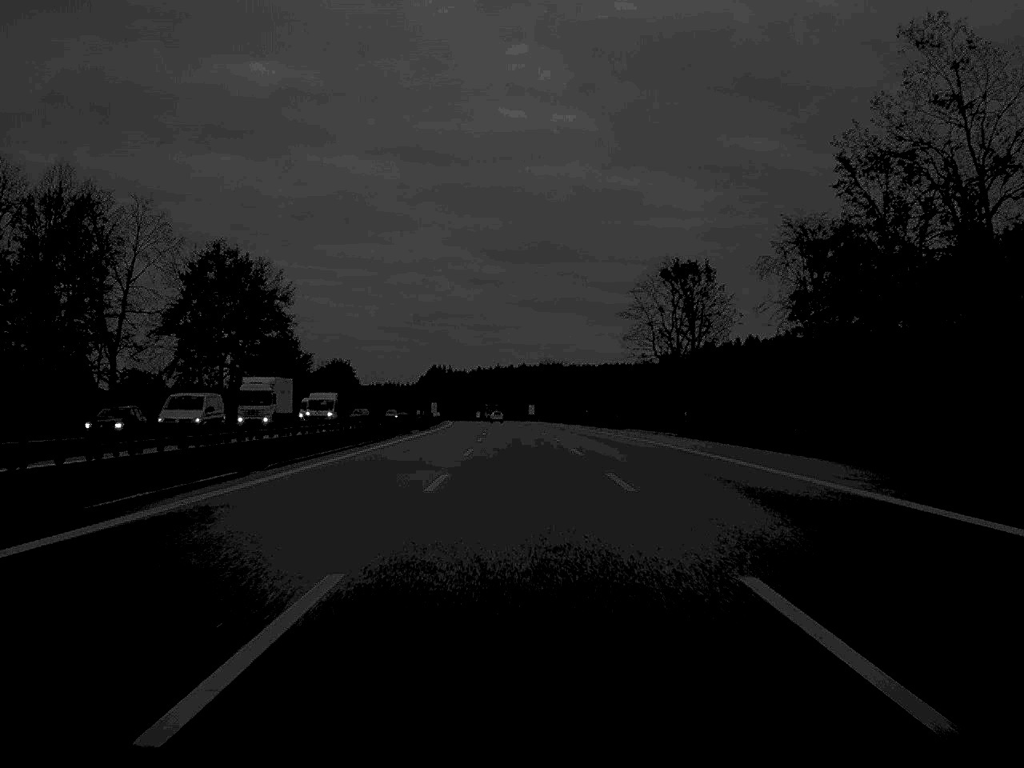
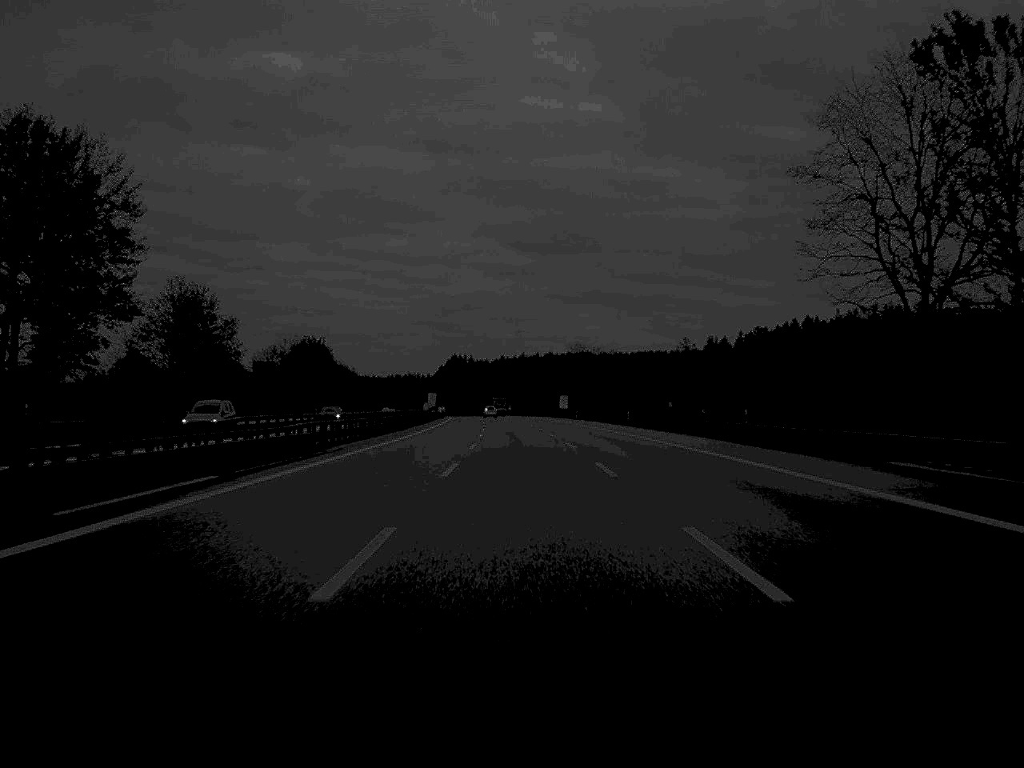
(-0.7, +66.6) m; -1°
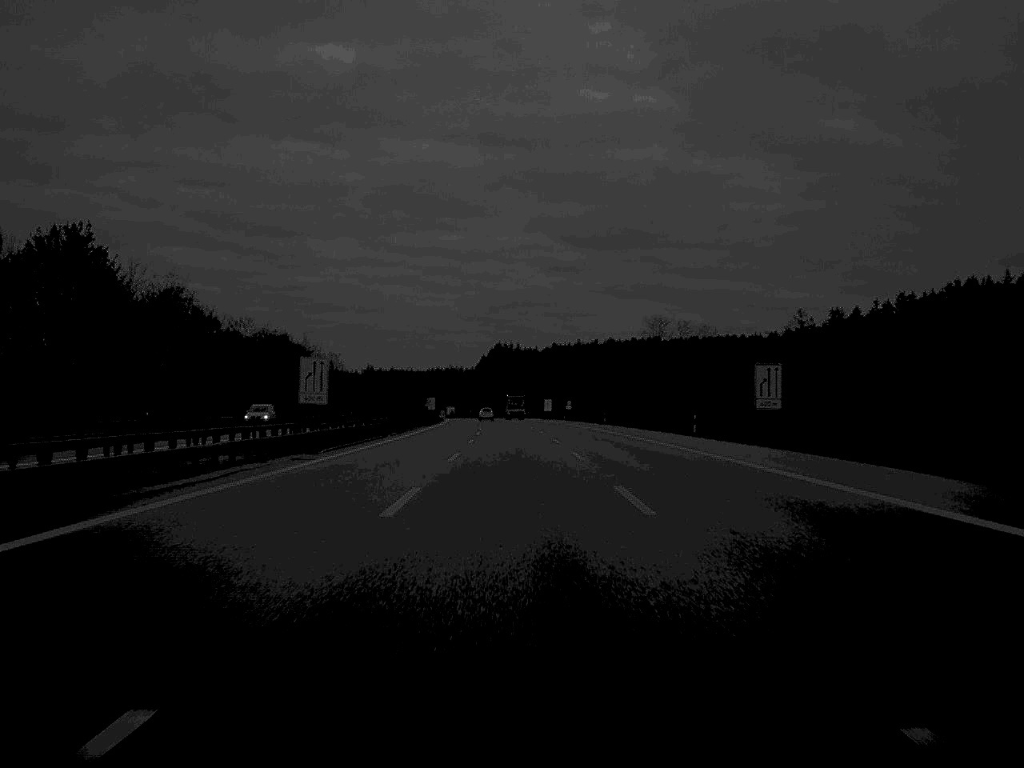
(-2.7, +134.6) m; -2°
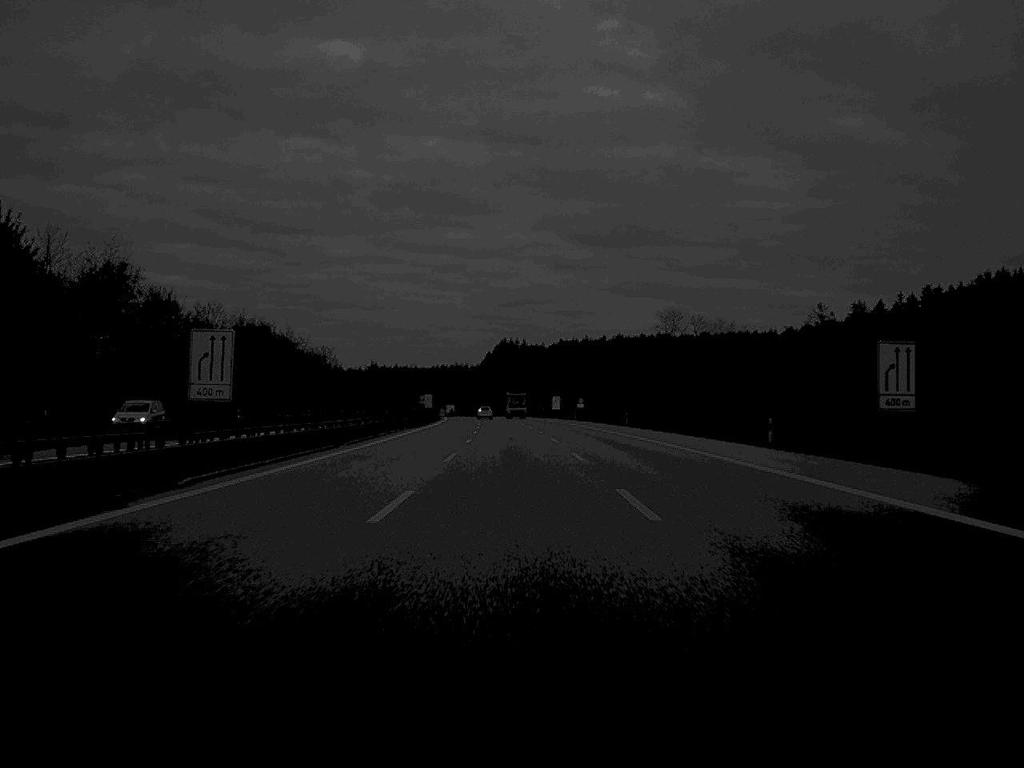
(-0.1, +31.7) m; -1°
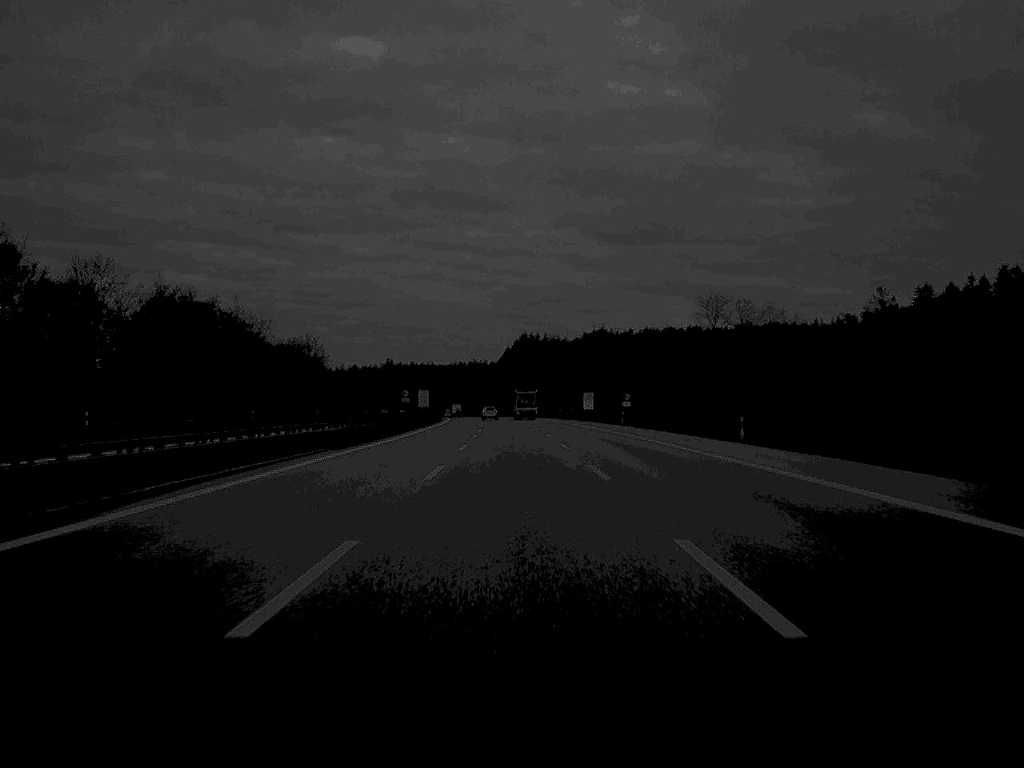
(-0.2, +31.7) m; -1°
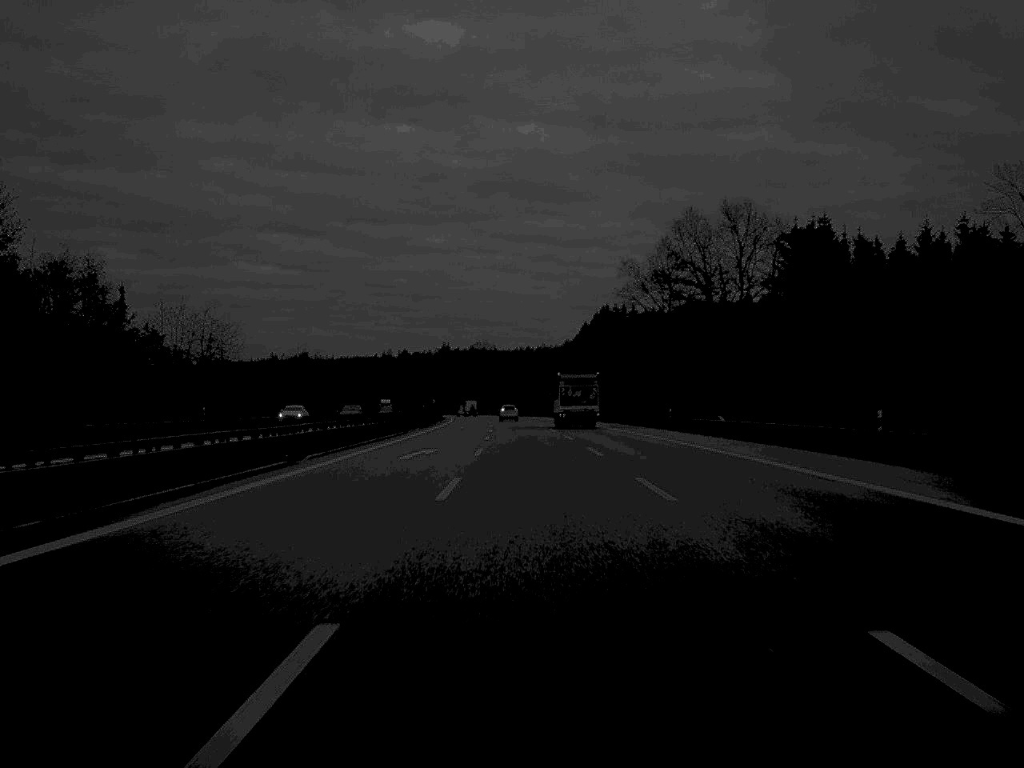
(-4.9, +166.3) m; -3°
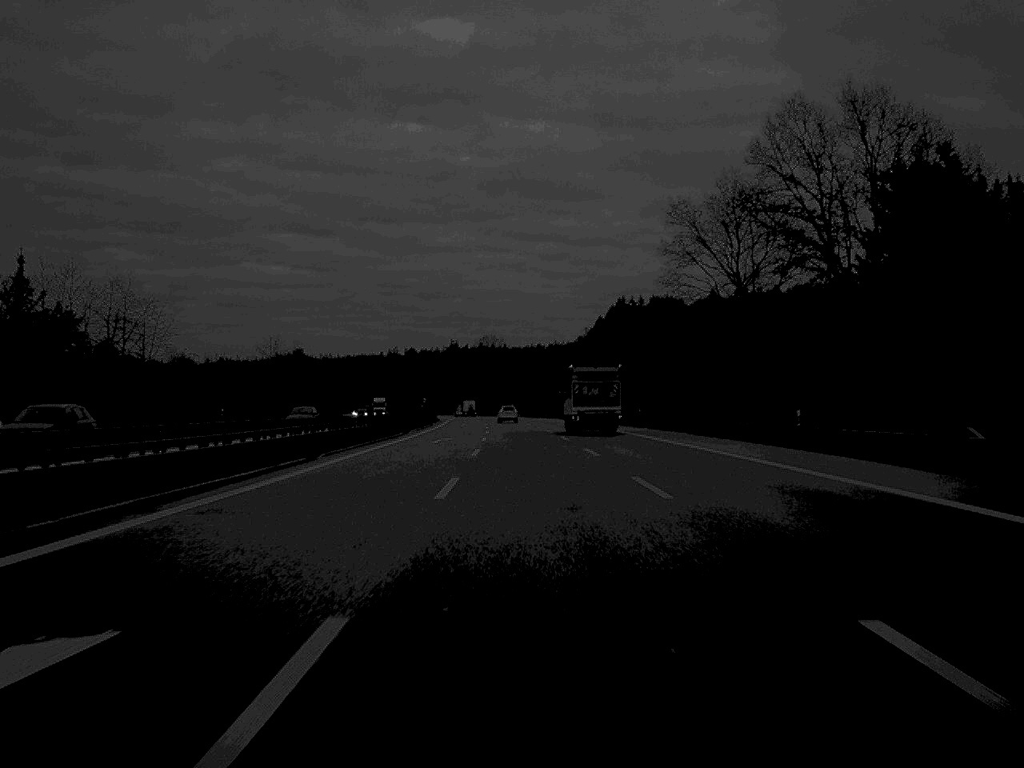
(-0.2, +34.8) m; -1°
